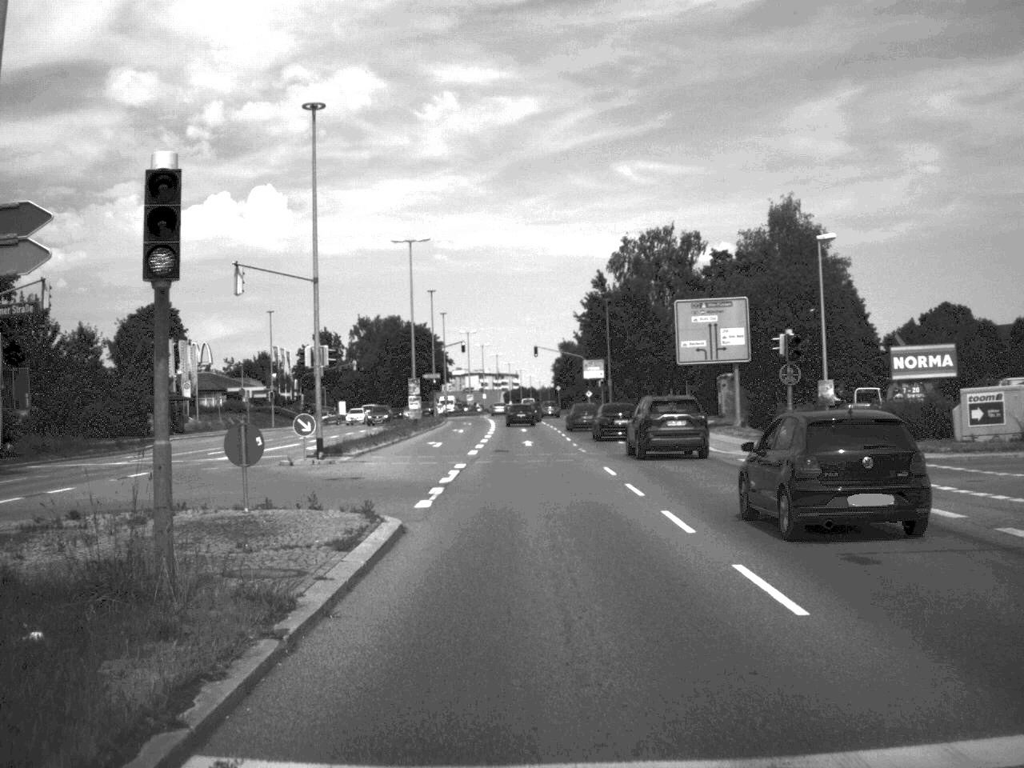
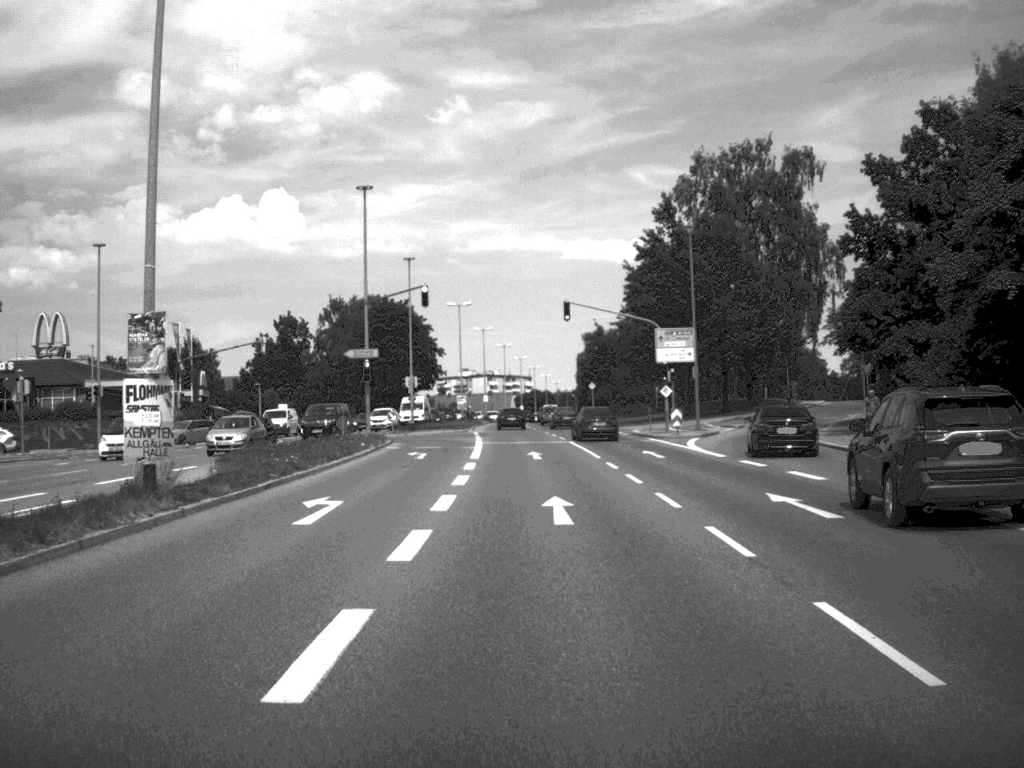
(-0.4, +49.9) m; -1°
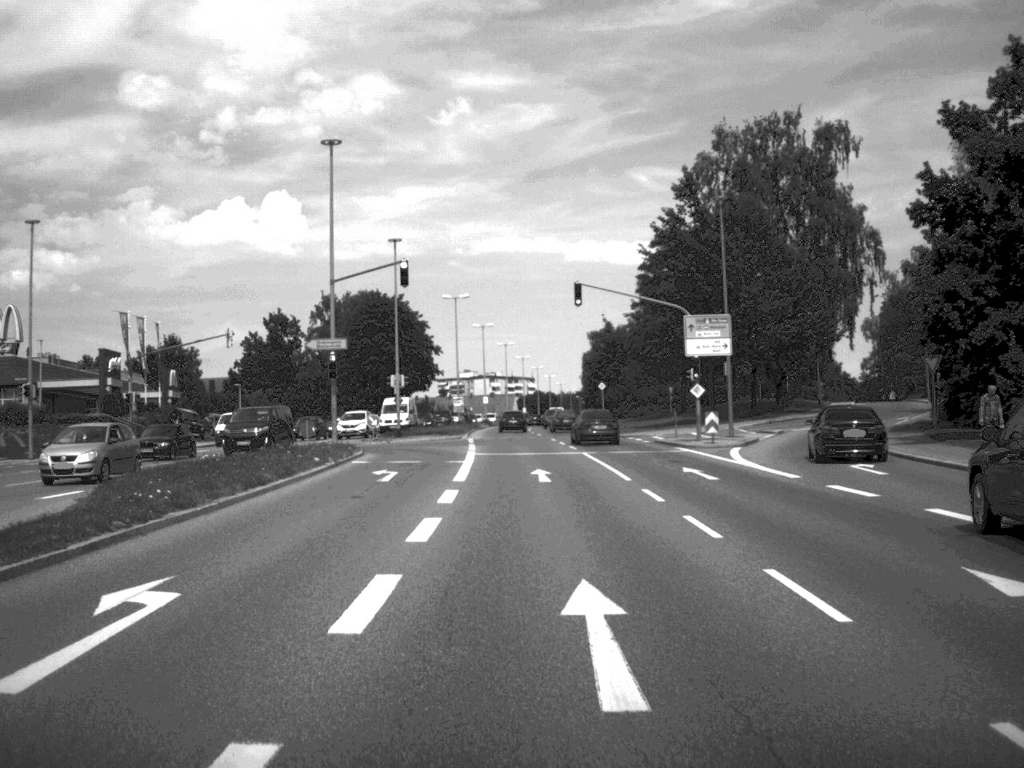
(0.0, +9.6) m; 0°
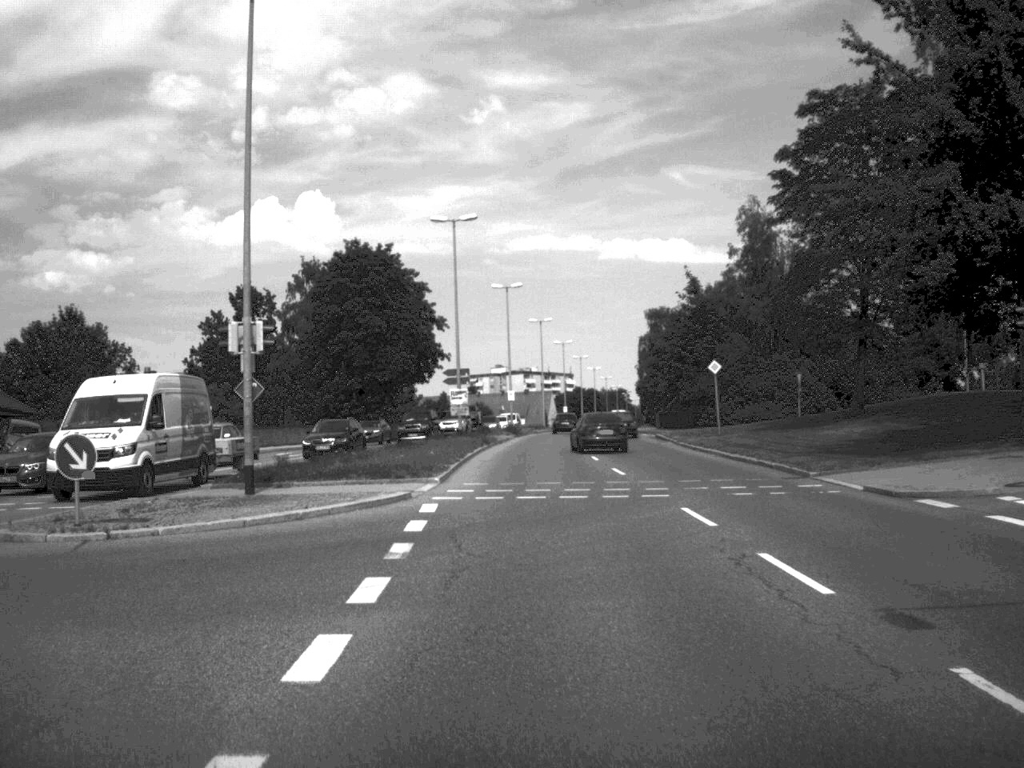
(-0.6, +41.2) m; -2°
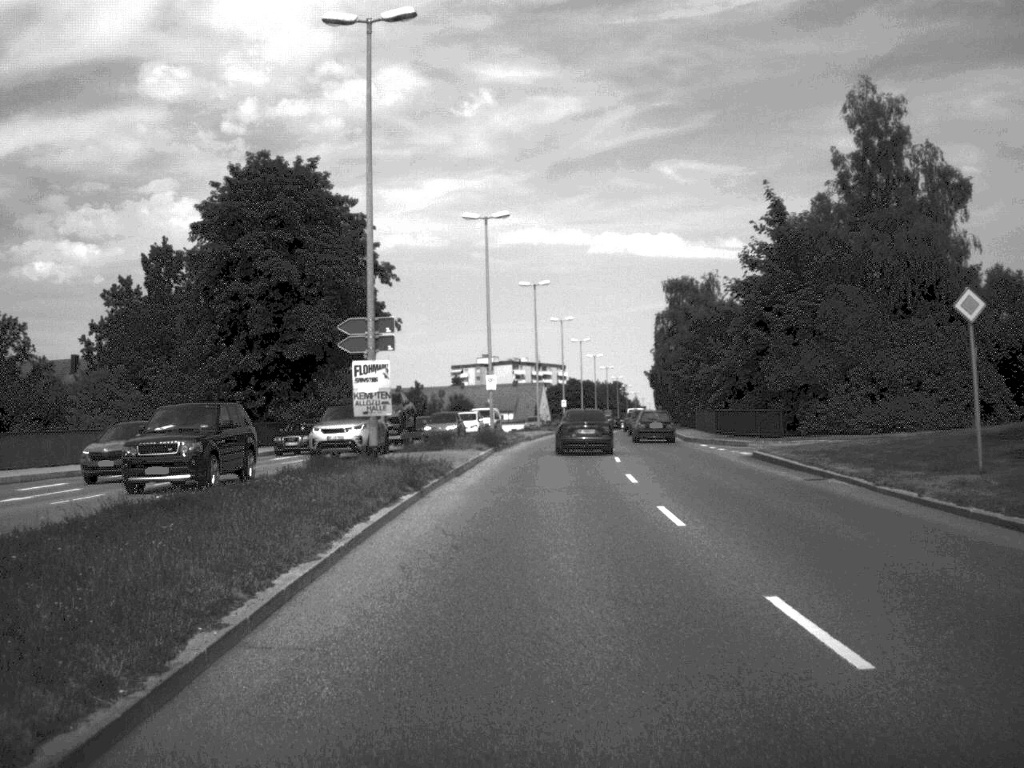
(+0.1, +30.2) m; 0°
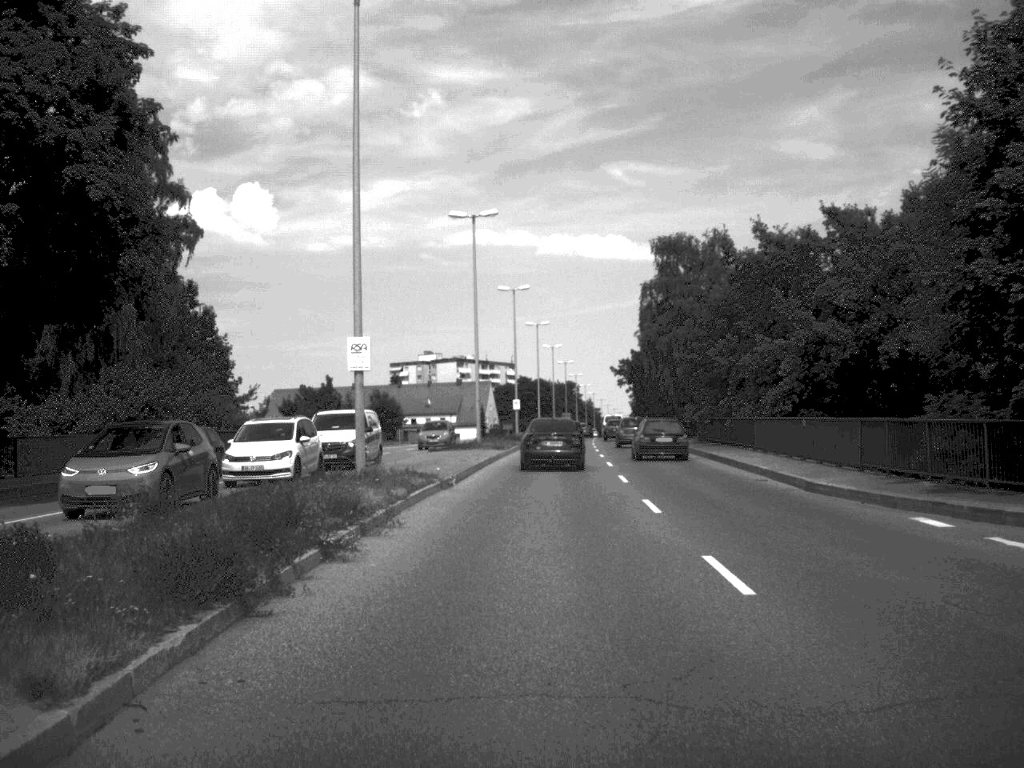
(+0.6, +32.3) m; +2°
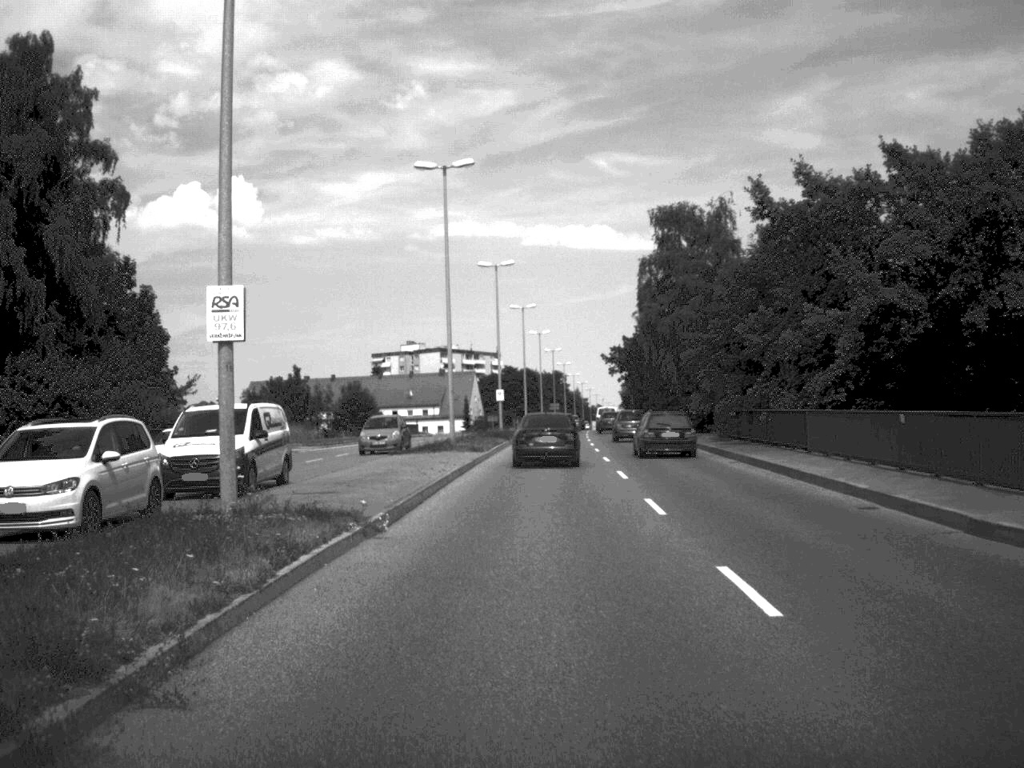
(+0.1, +9.9) m; +1°
